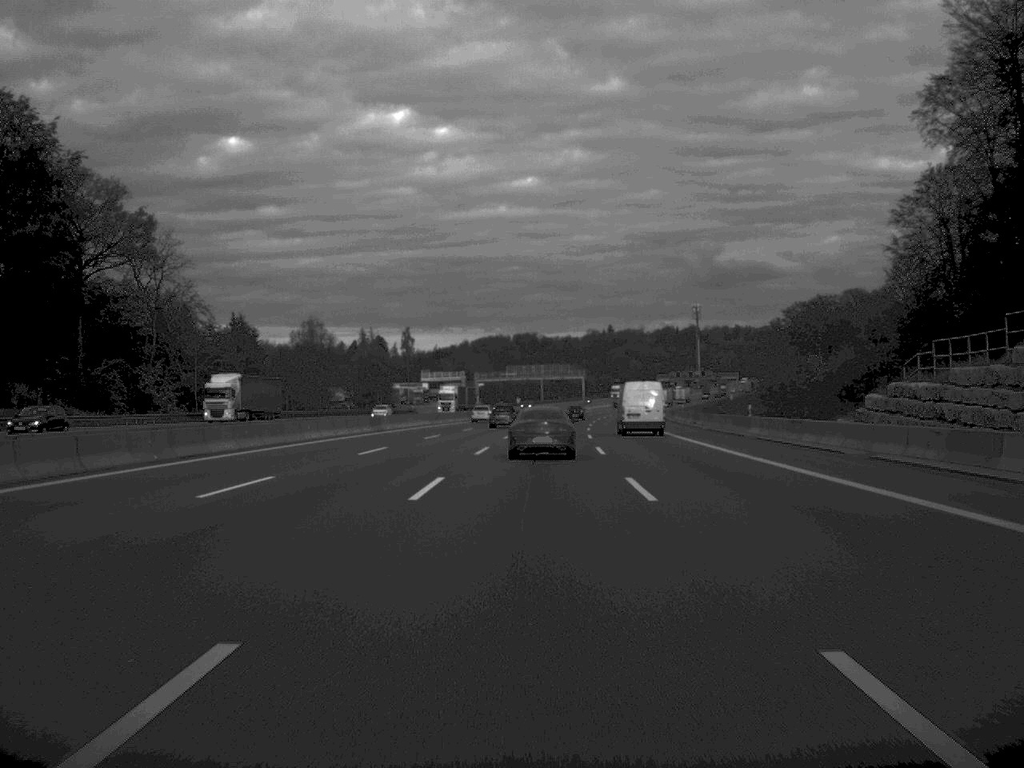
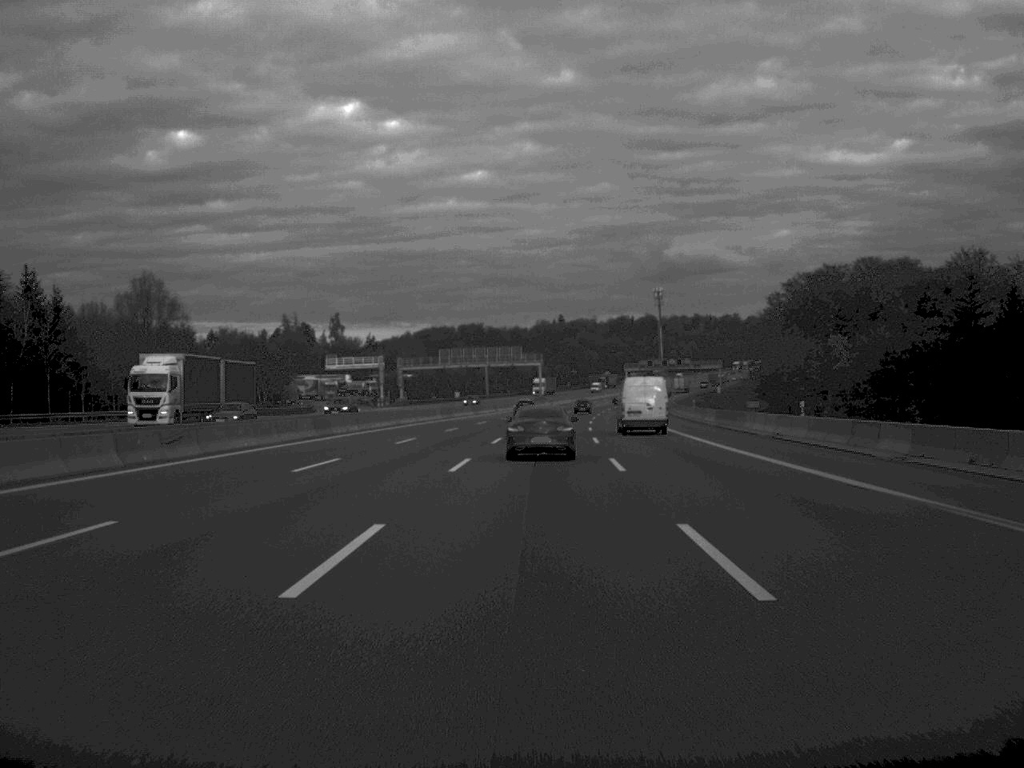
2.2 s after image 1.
(+1.3, +63.7) m; +2°
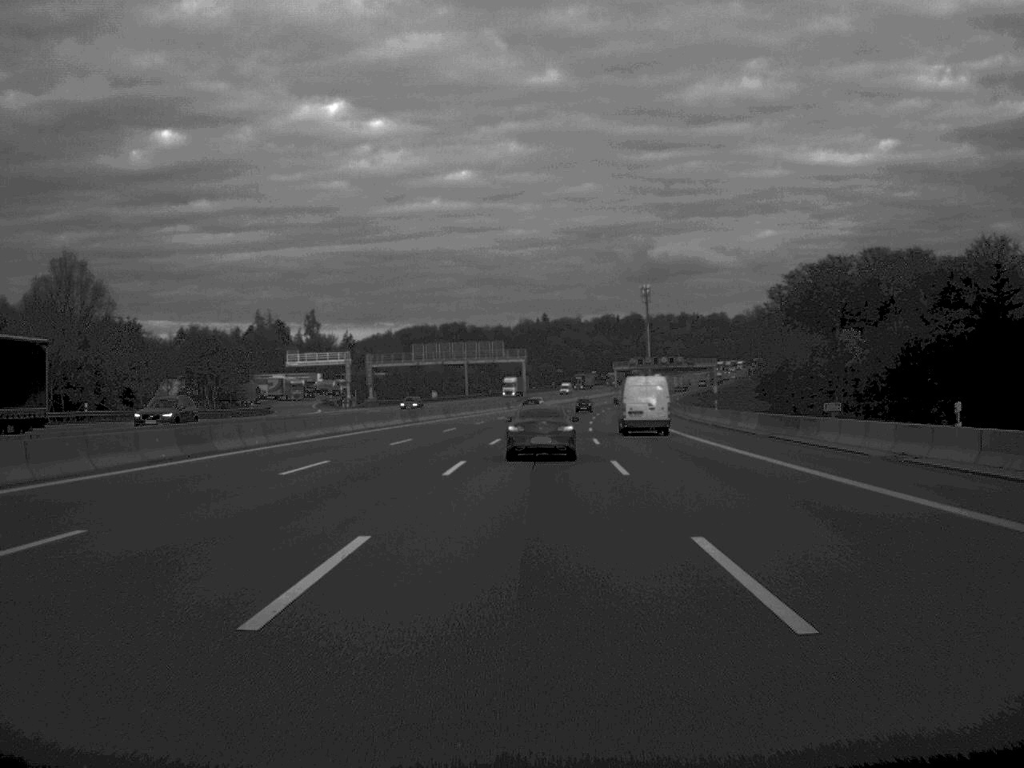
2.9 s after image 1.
(+0.1, +19.3) m; +1°
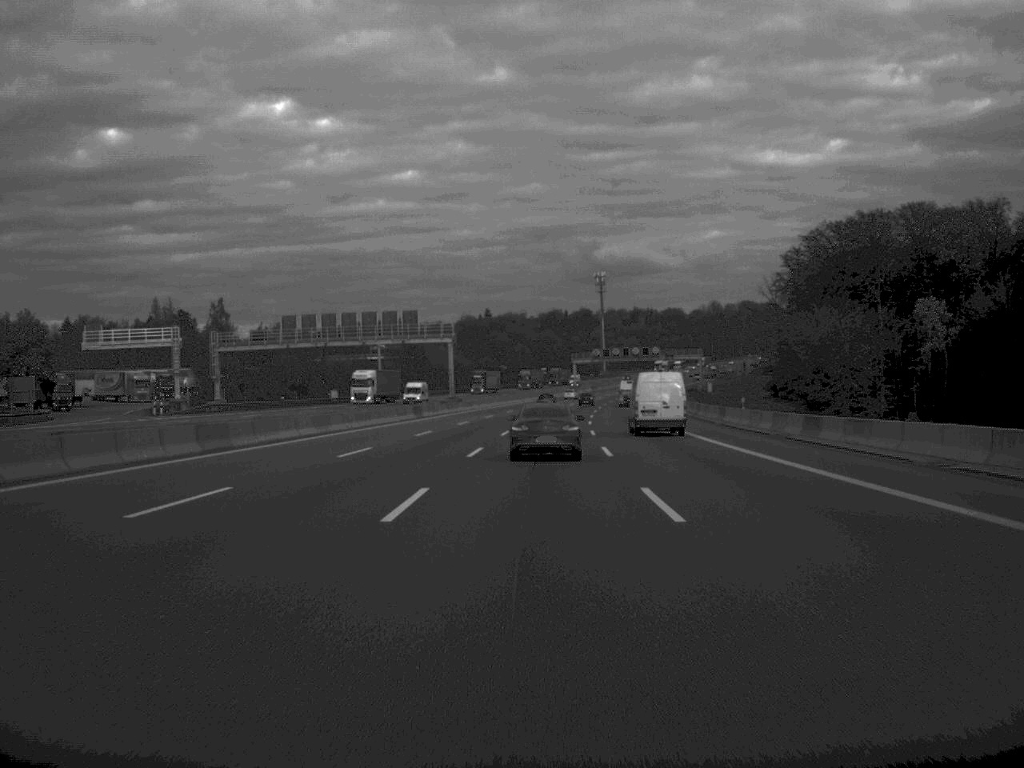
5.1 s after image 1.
(+1.3, +63.2) m; +2°
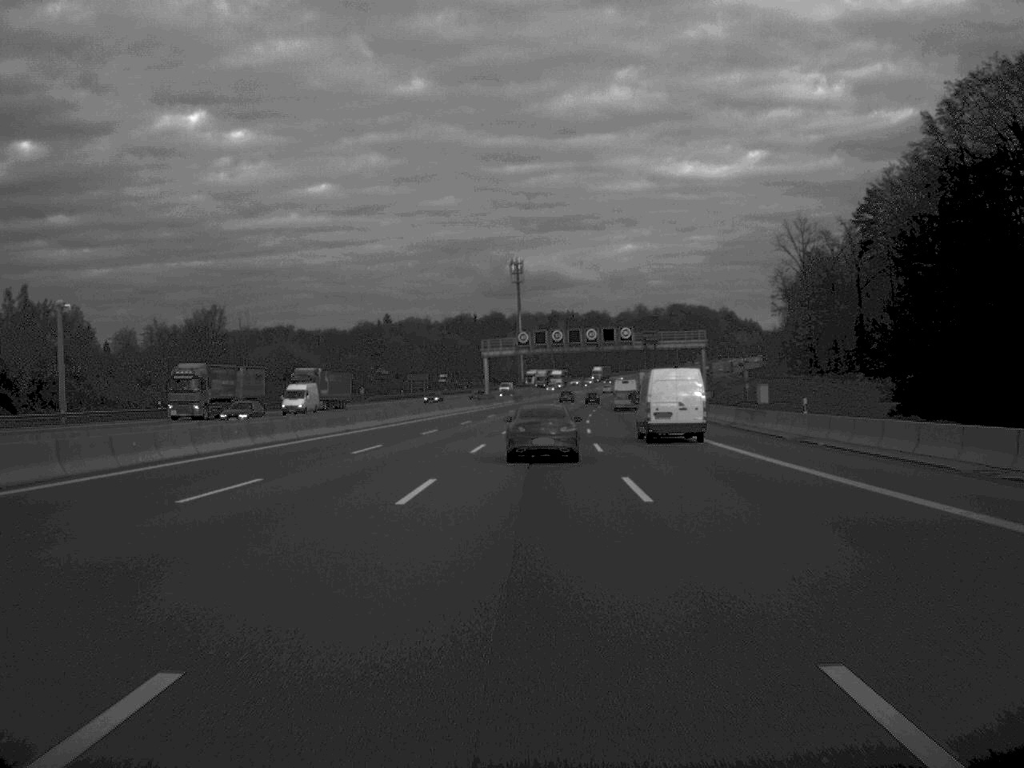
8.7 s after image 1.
(+3.8, +103.9) m; +4°
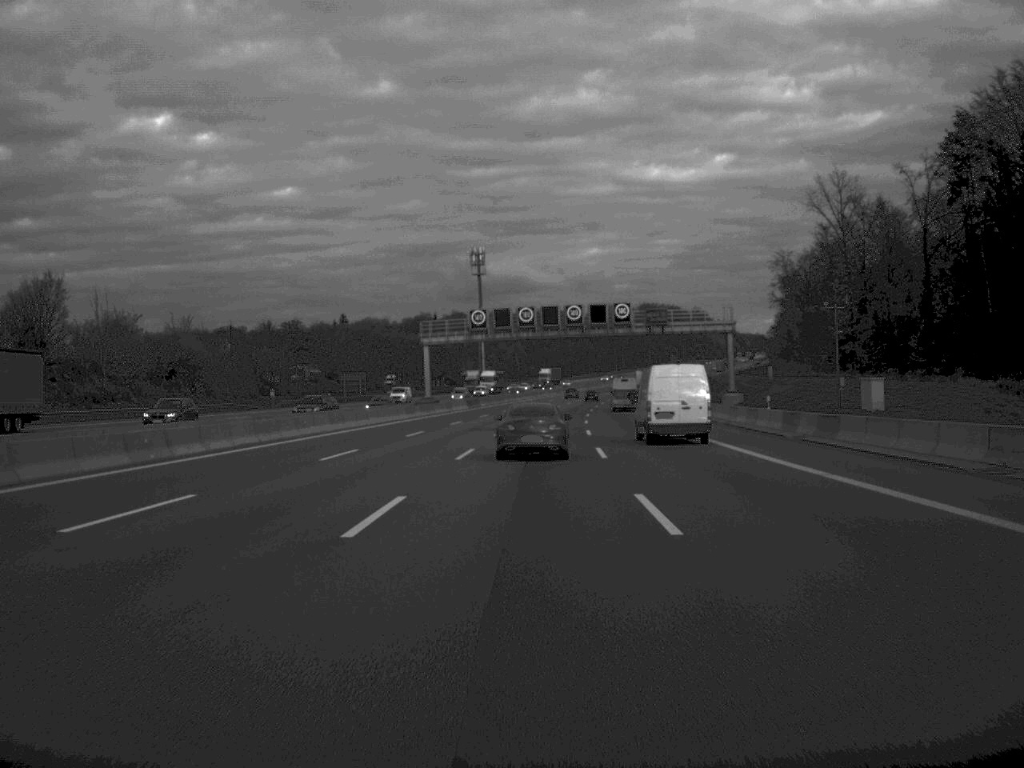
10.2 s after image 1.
(+0.6, +41.2) m; +2°
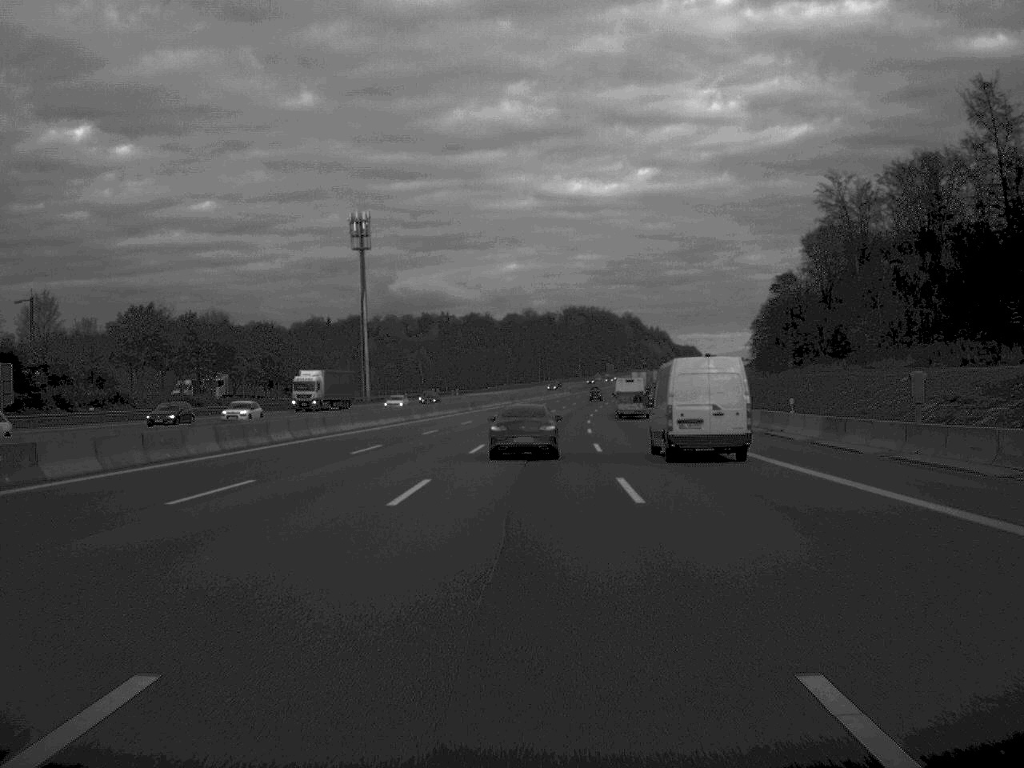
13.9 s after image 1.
(+3.5, +102.6) m; +4°
